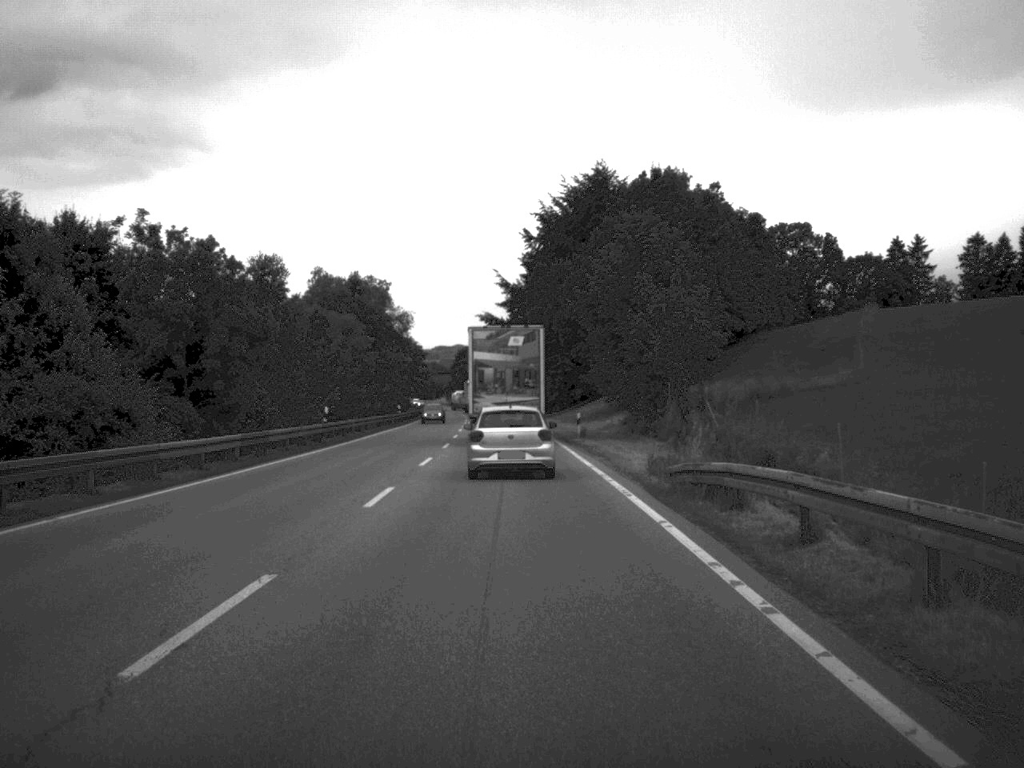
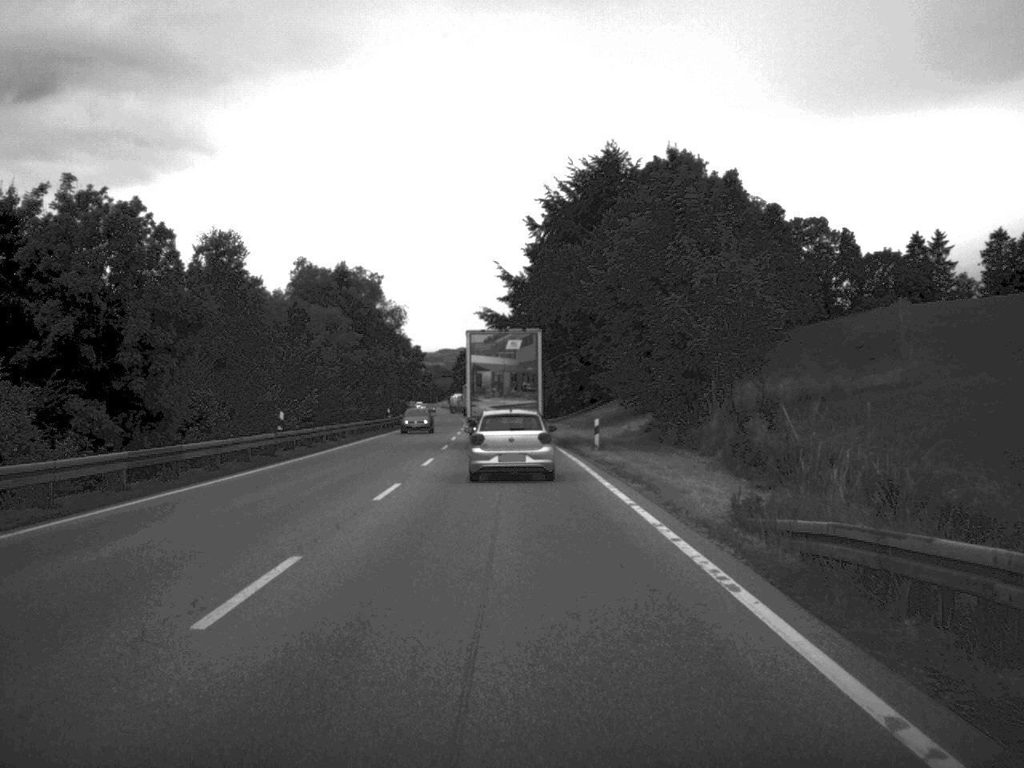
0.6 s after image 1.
(0.0, +9.9) m; 0°
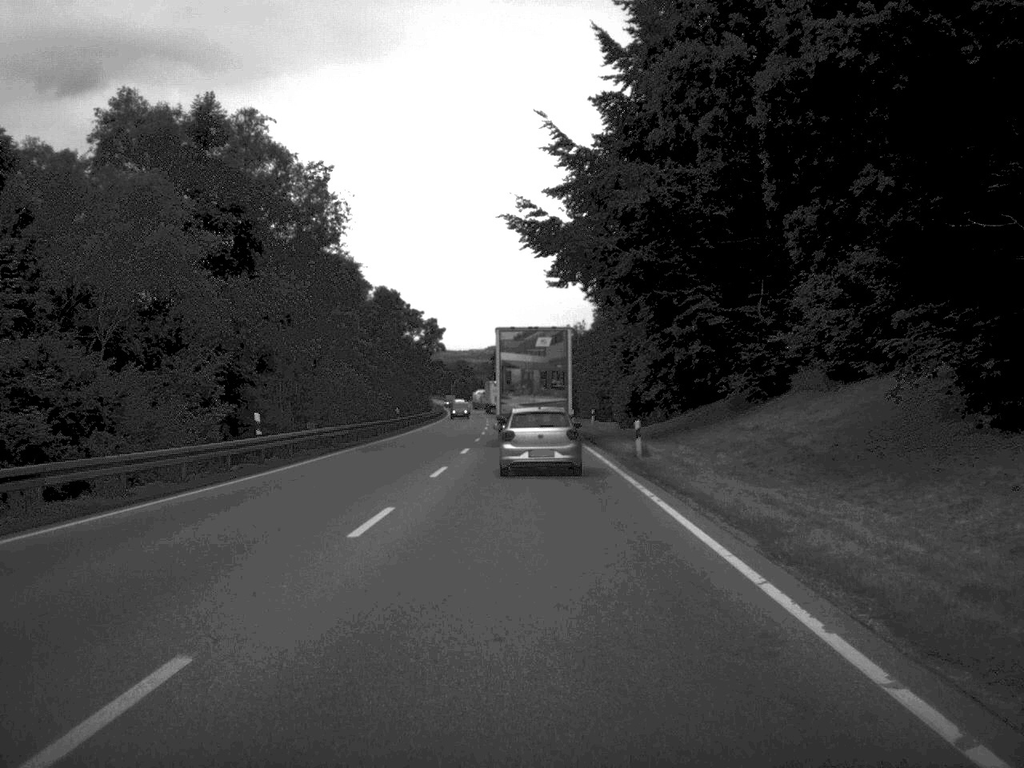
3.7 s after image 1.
(-1.1, +52.9) m; -2°
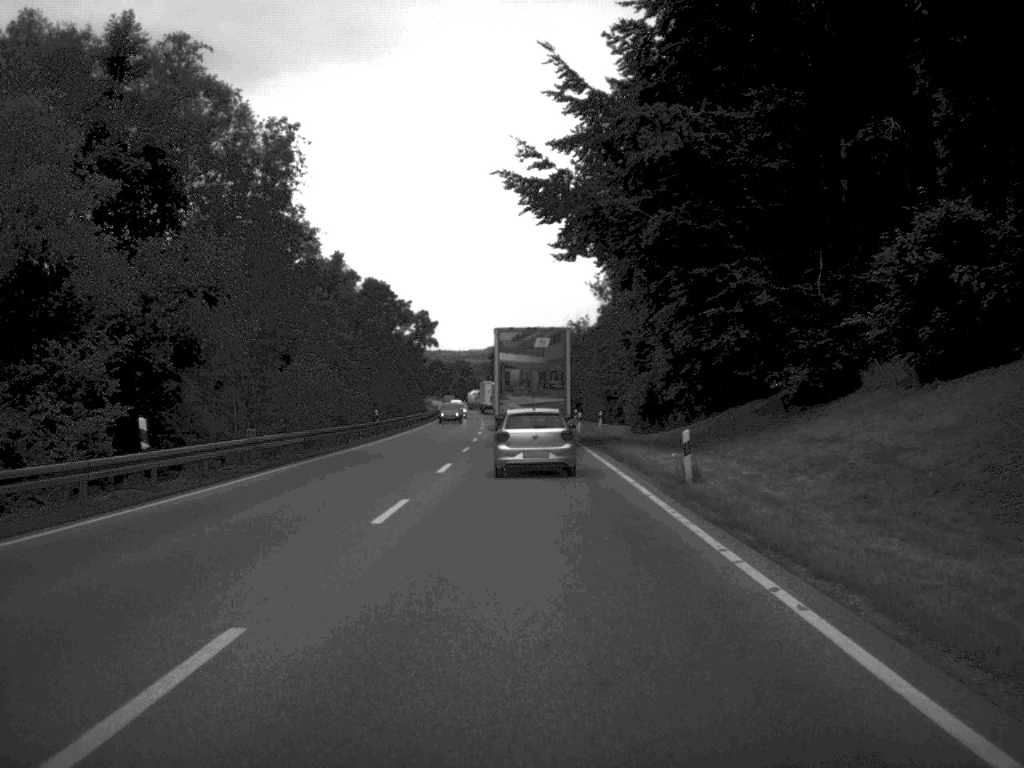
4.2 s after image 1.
(0.0, +10.0) m; 0°
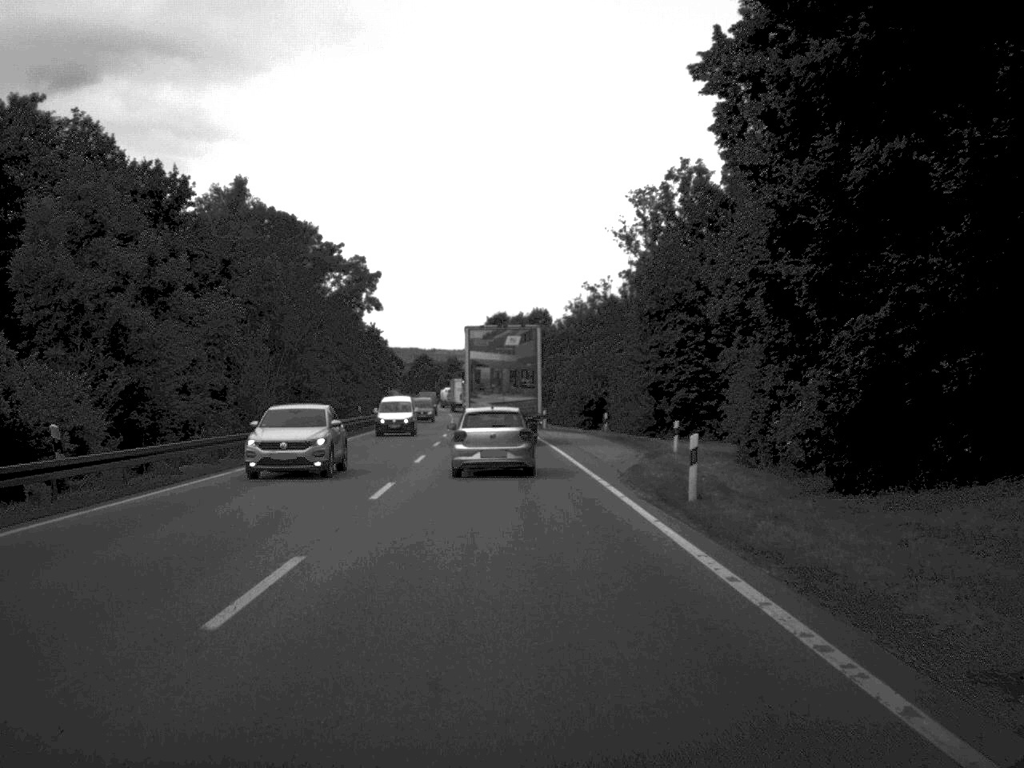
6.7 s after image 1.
(0.0, +43.2) m; 0°
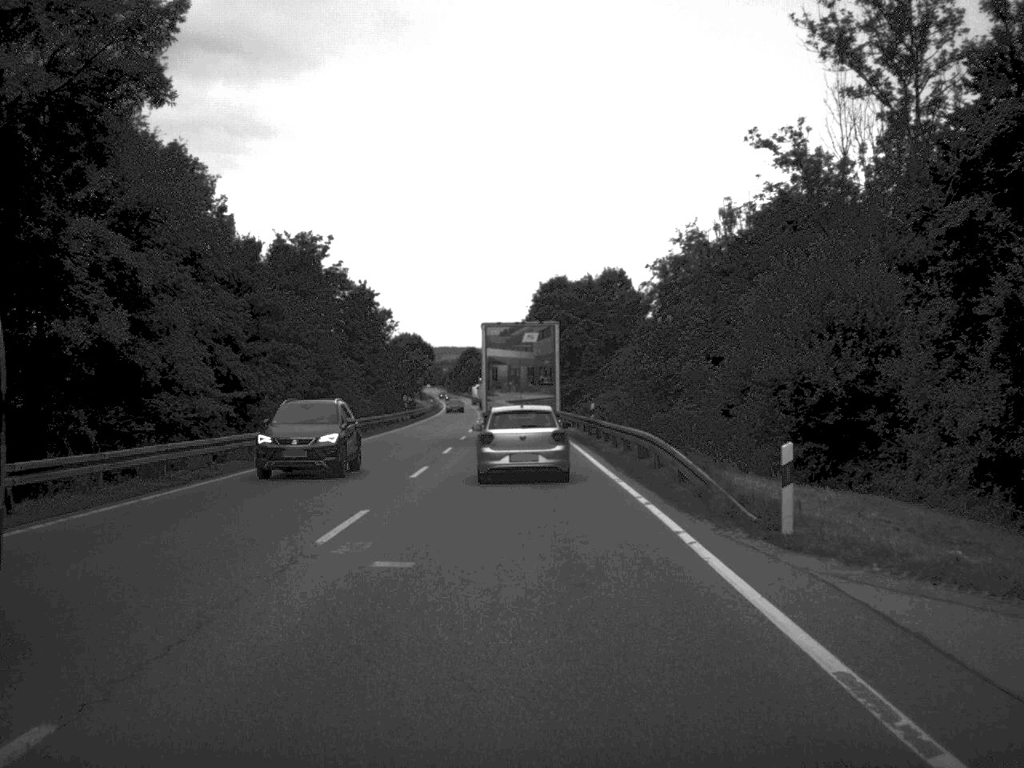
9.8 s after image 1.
(-1.3, +54.1) m; -3°
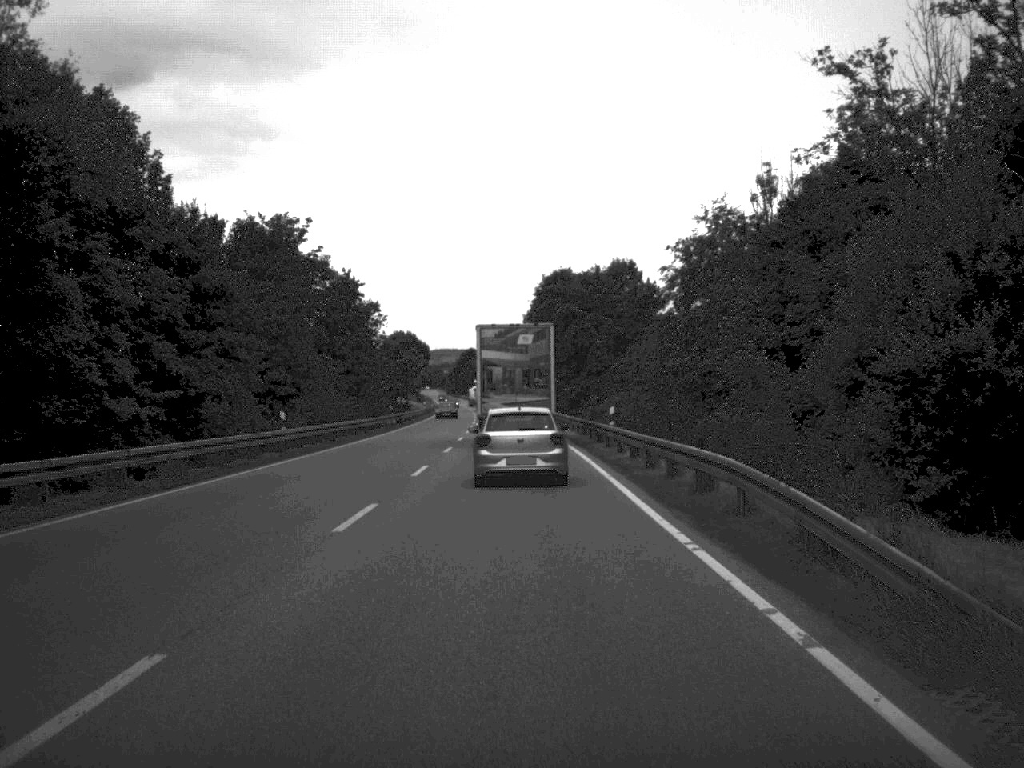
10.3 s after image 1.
(0.0, +10.4) m; 0°
